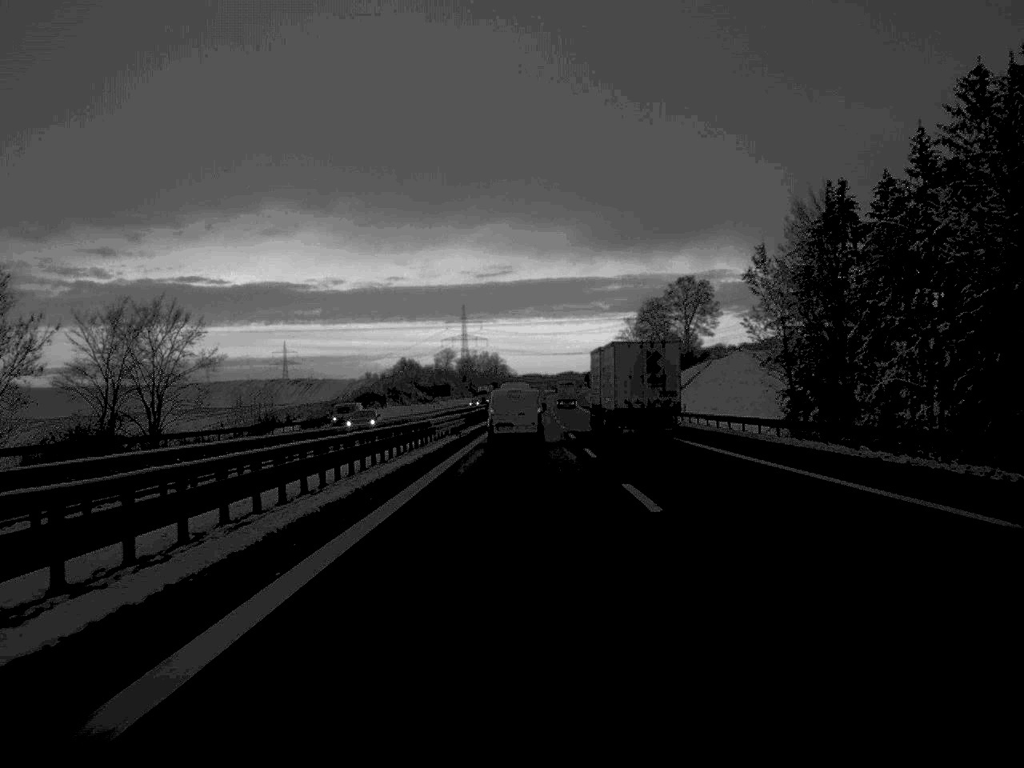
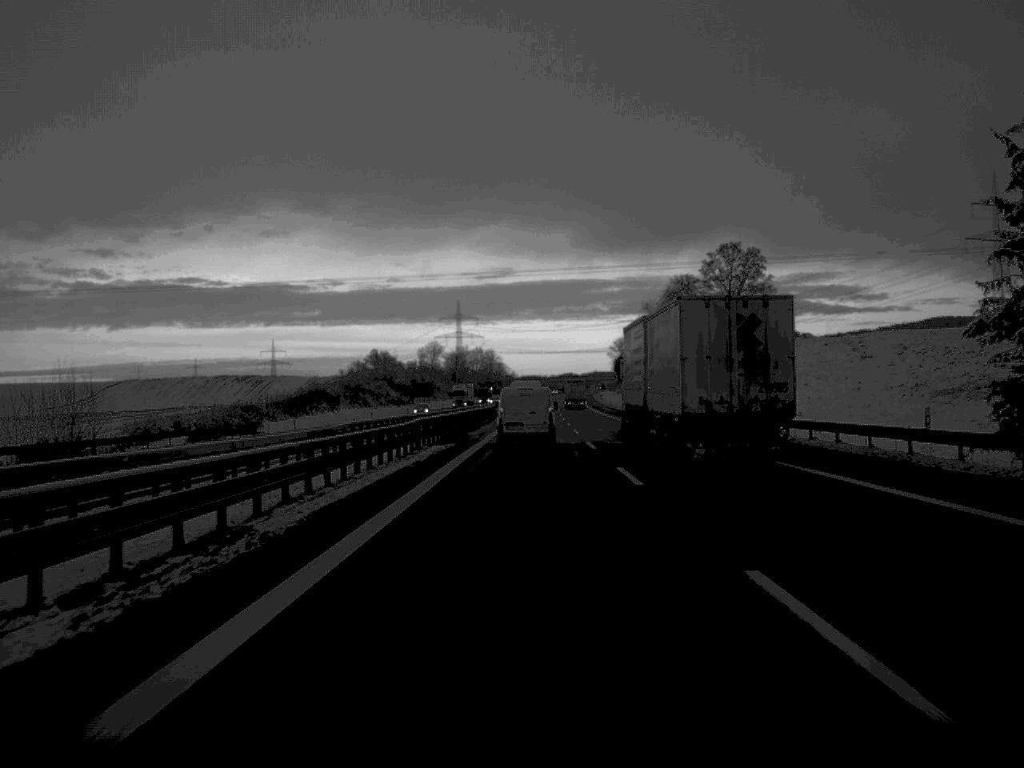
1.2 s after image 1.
(0.0, +48.6) m; 0°
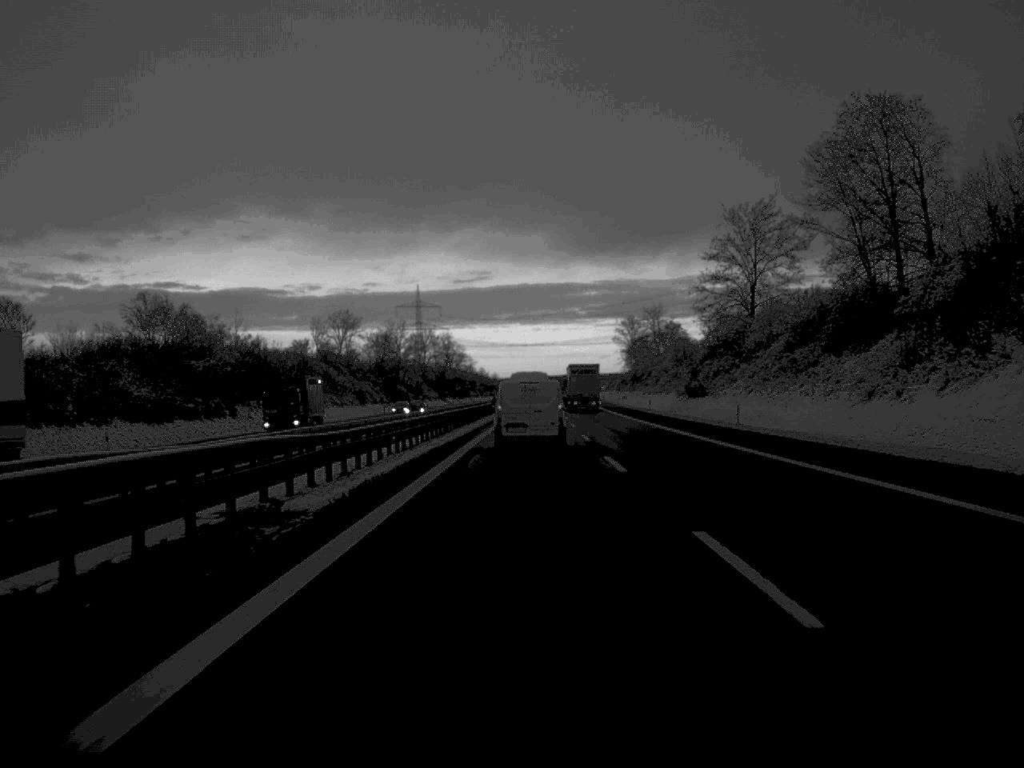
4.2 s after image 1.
(+1.4, +122.6) m; +1°
